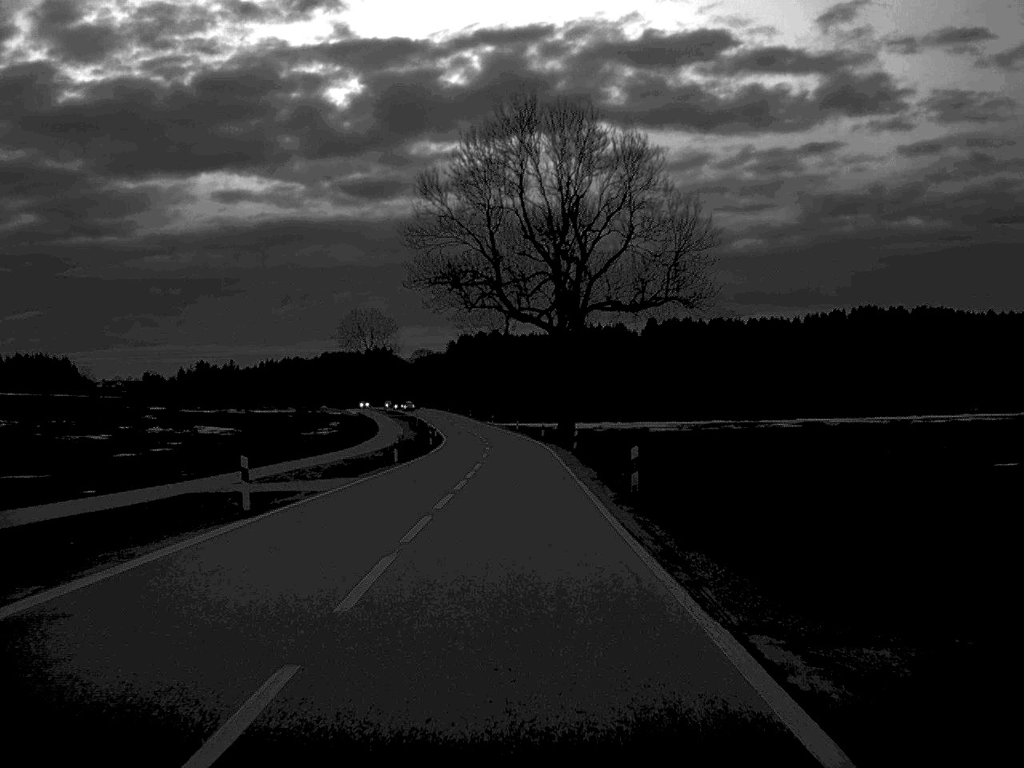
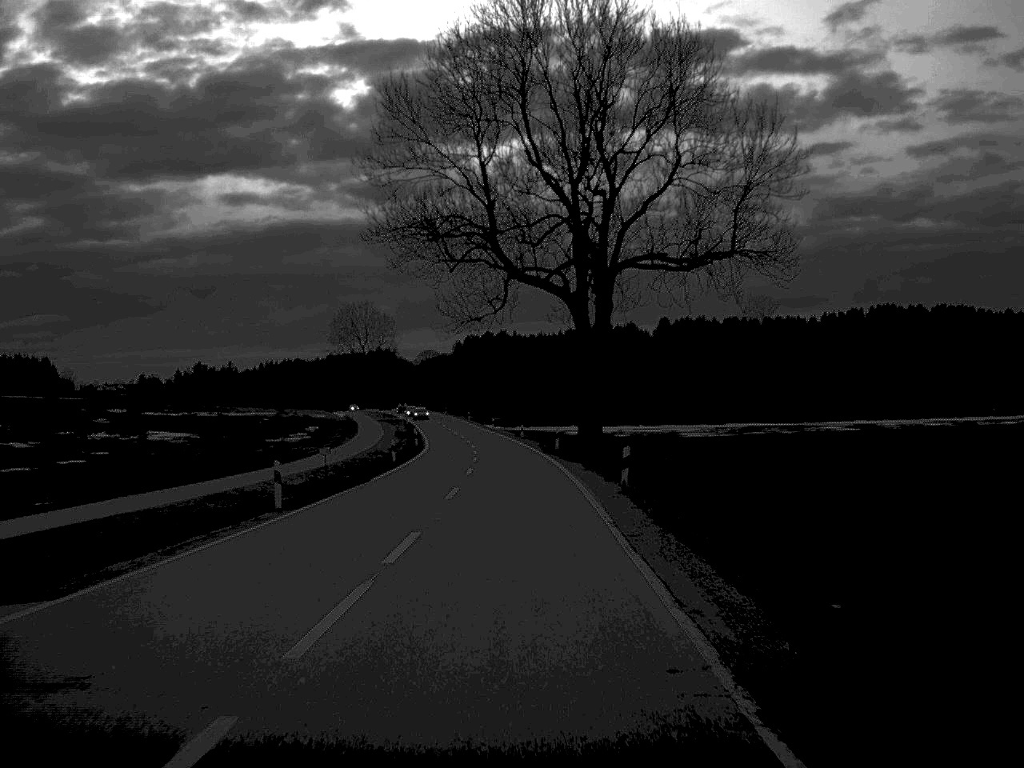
(+0.1, +25.2) m; 0°
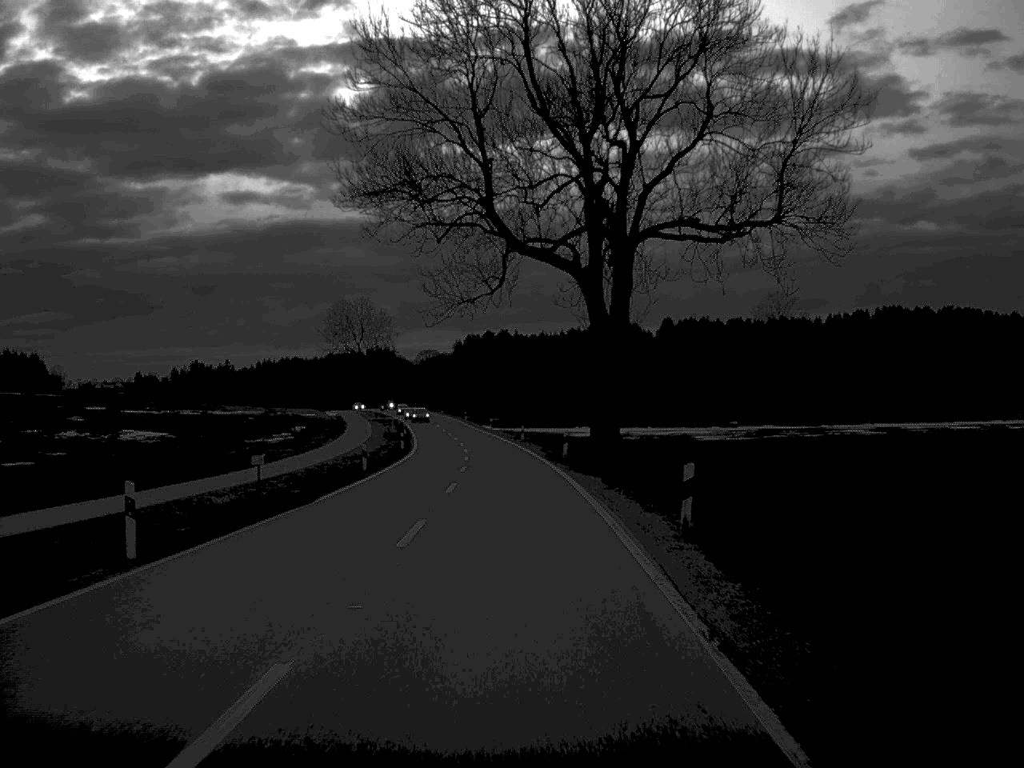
(0.0, +10.2) m; 0°
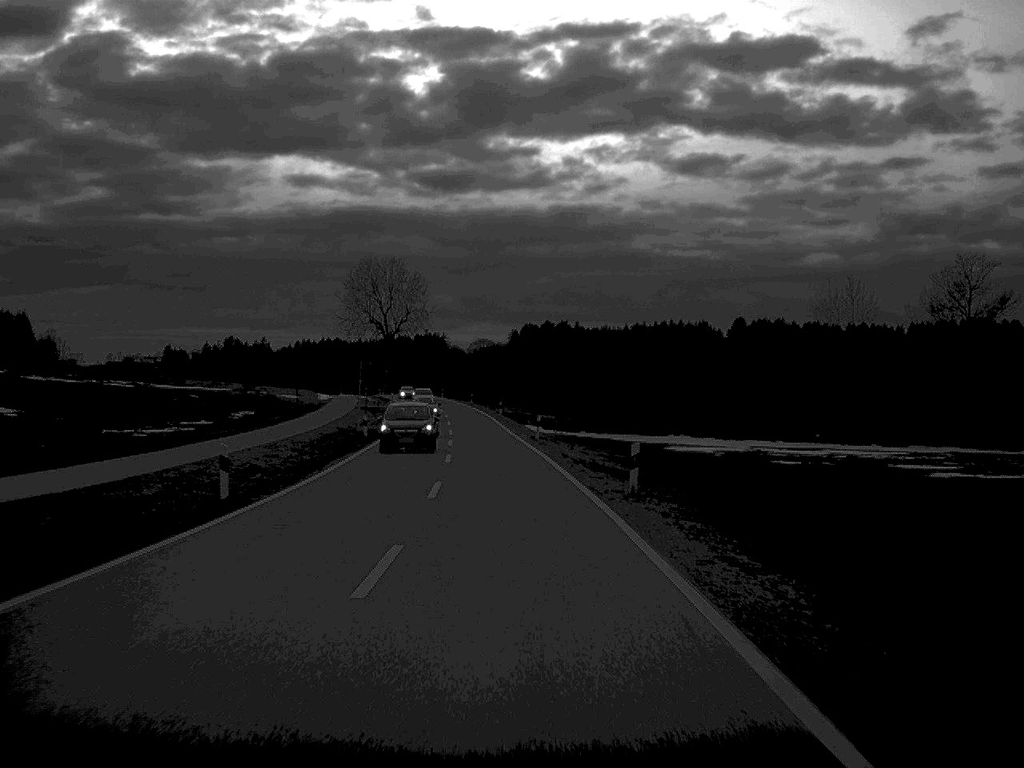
(-1.1, +53.3) m; -2°
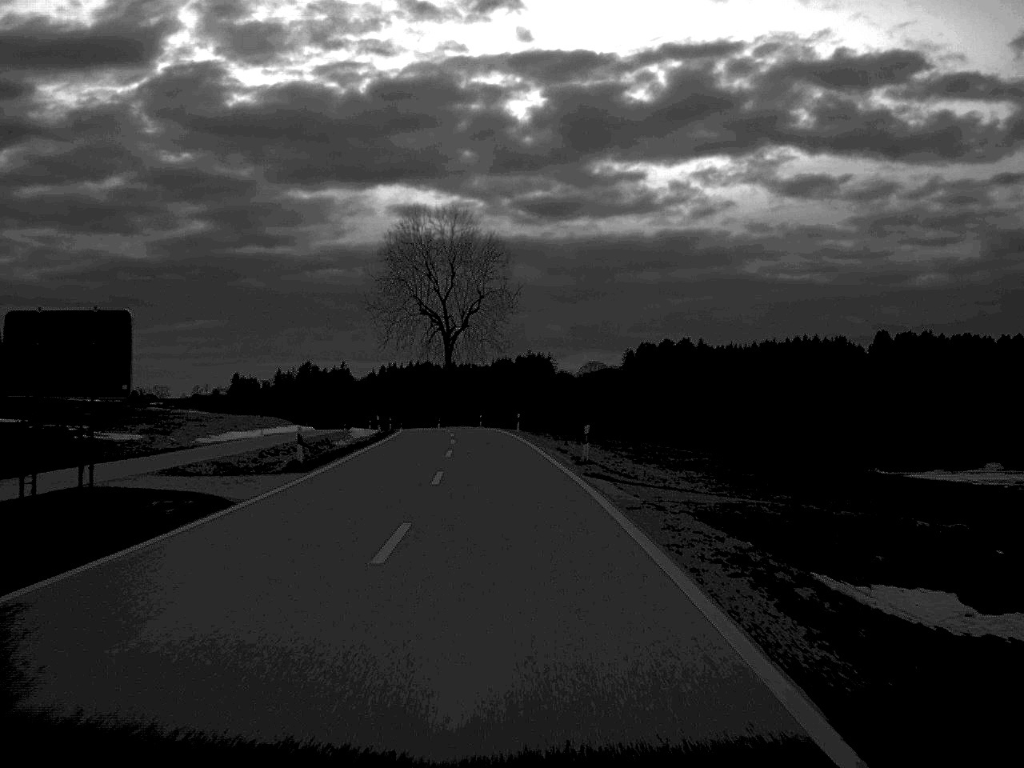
(-3.4, +82.2) m; -5°
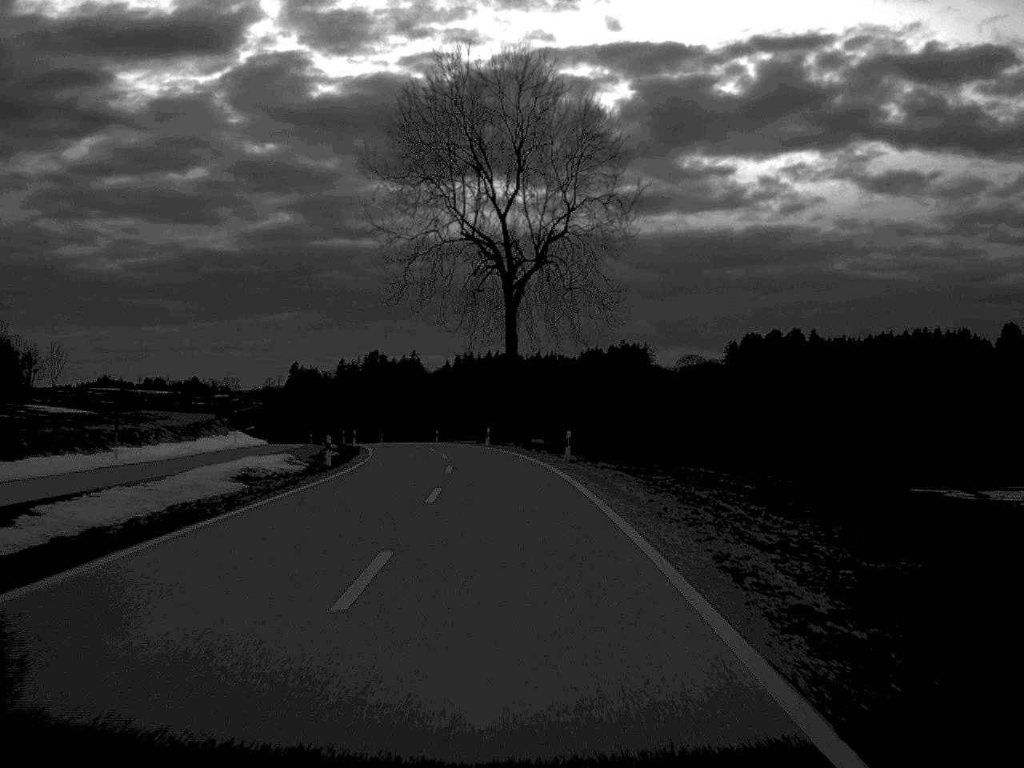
(-2.1, +62.5) m; -4°
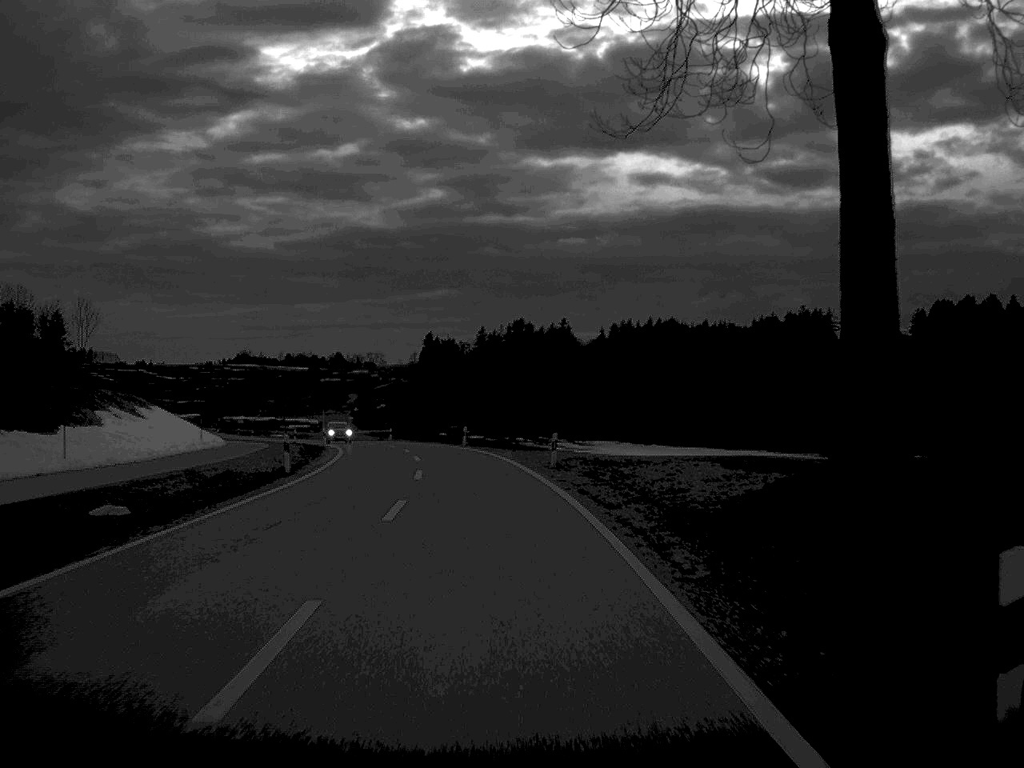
(-3.3, +63.2) m; -7°
